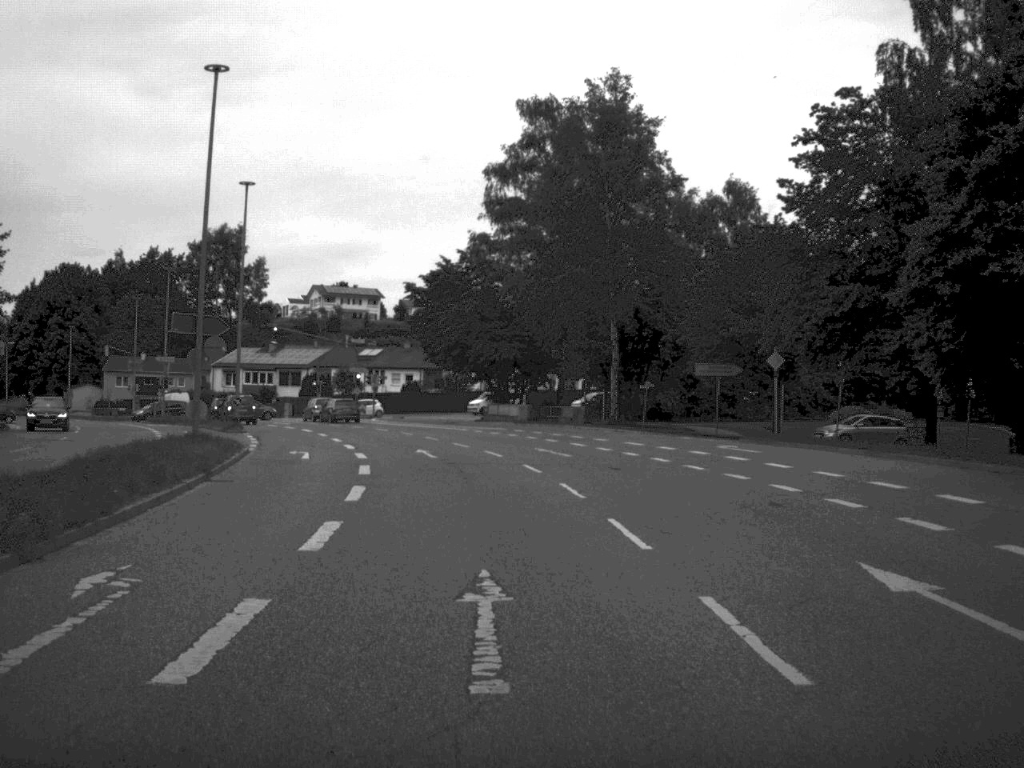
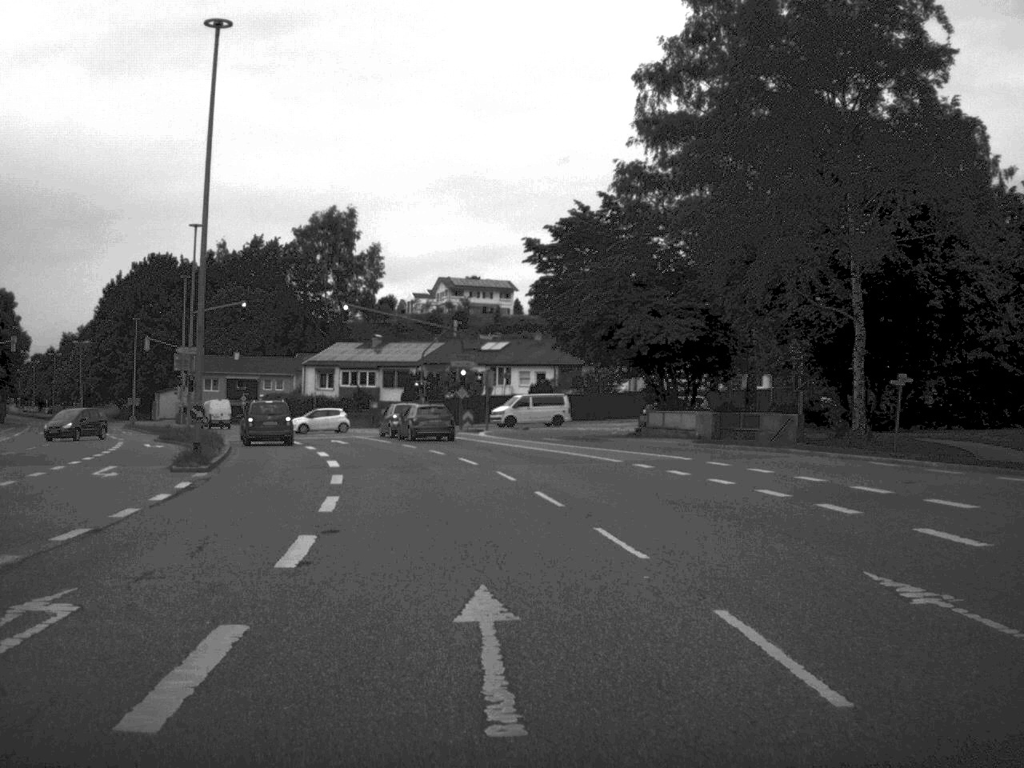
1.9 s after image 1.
(-1.3, +24.6) m; -6°
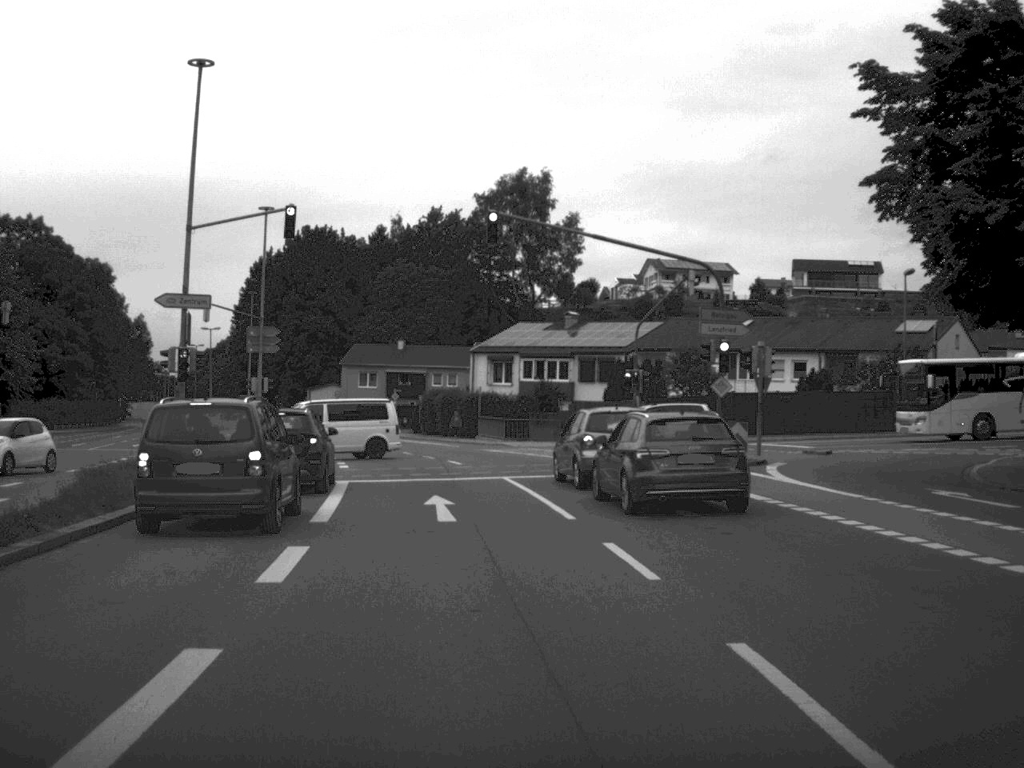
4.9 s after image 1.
(-2.7, +30.4) m; -9°
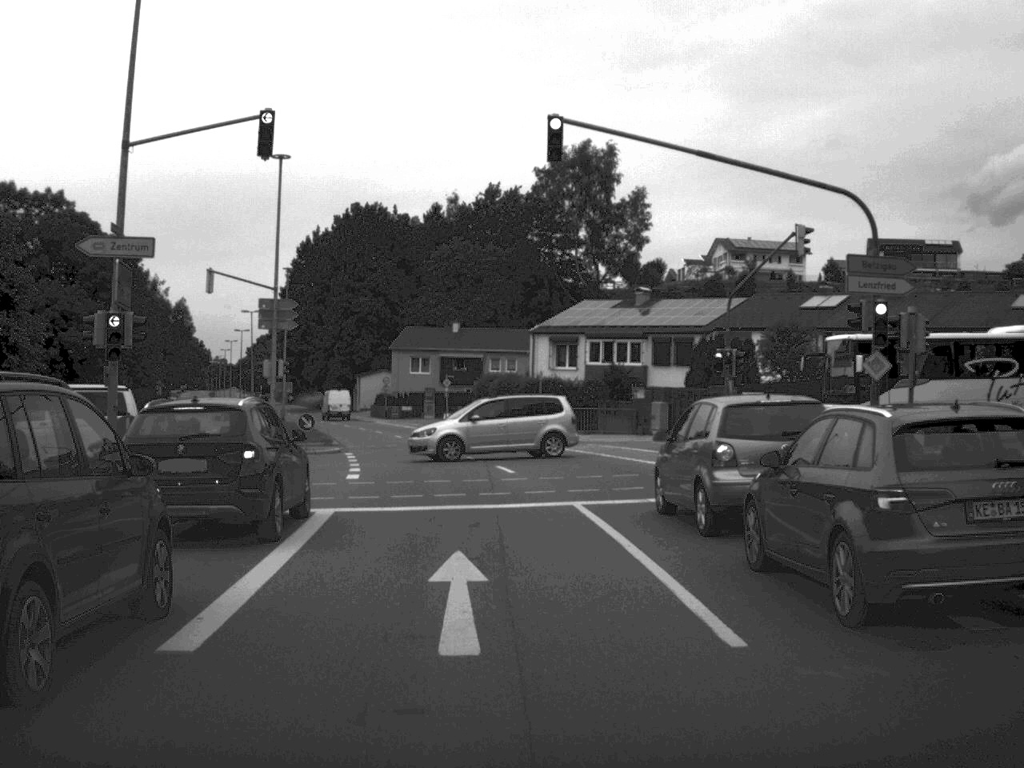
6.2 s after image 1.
(-0.2, +9.4) m; -3°
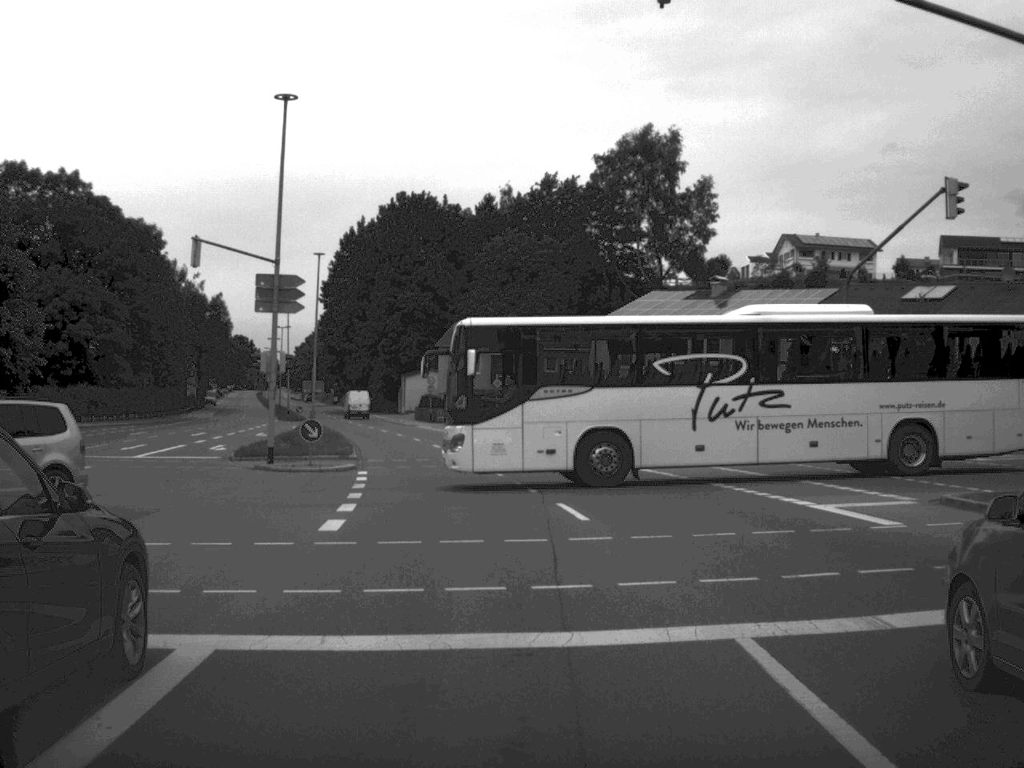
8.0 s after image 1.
(-0.2, +9.4) m; -3°
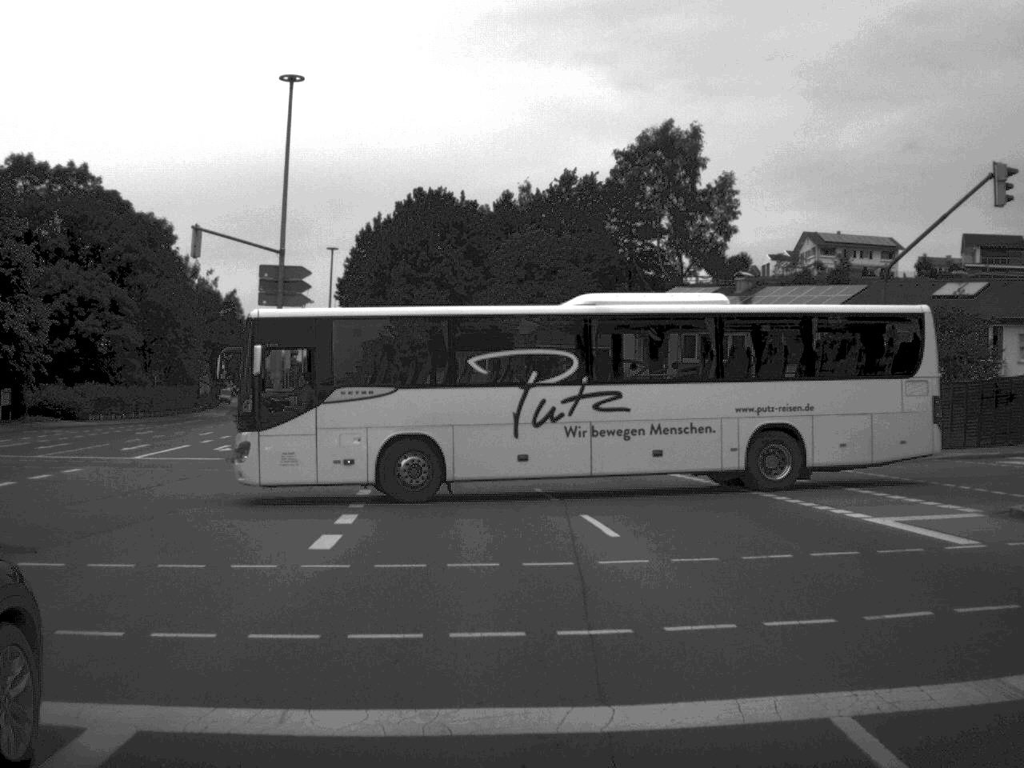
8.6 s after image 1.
(0.0, +2.0) m; -1°
